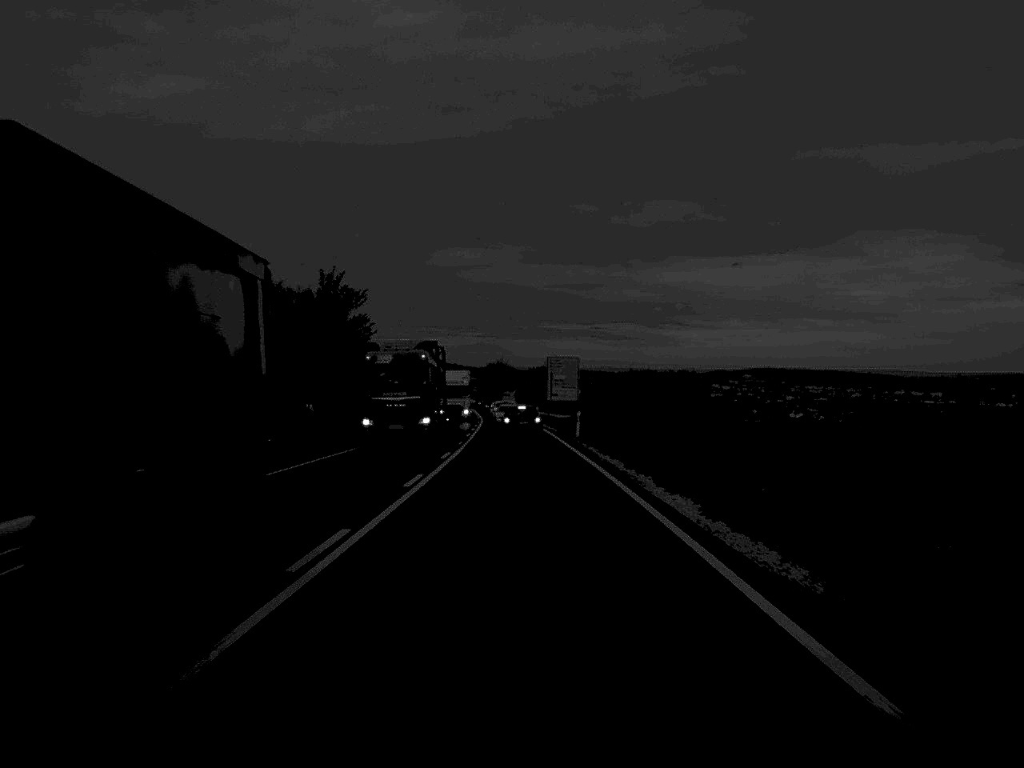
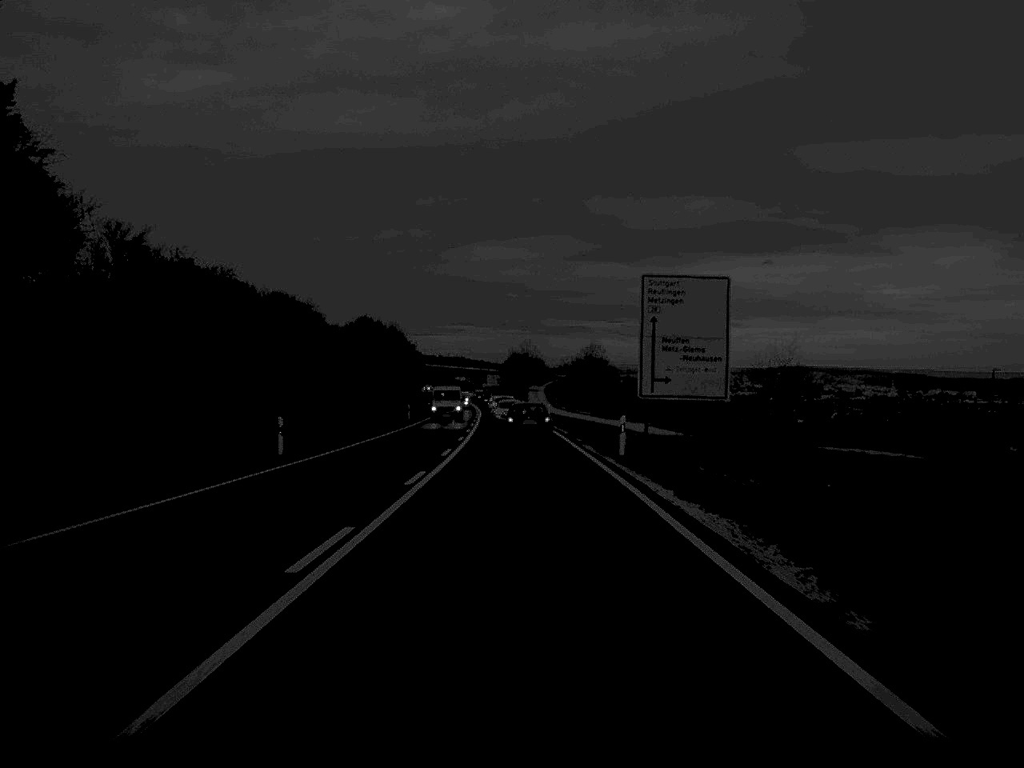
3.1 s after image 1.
(-0.8, +72.1) m; -1°
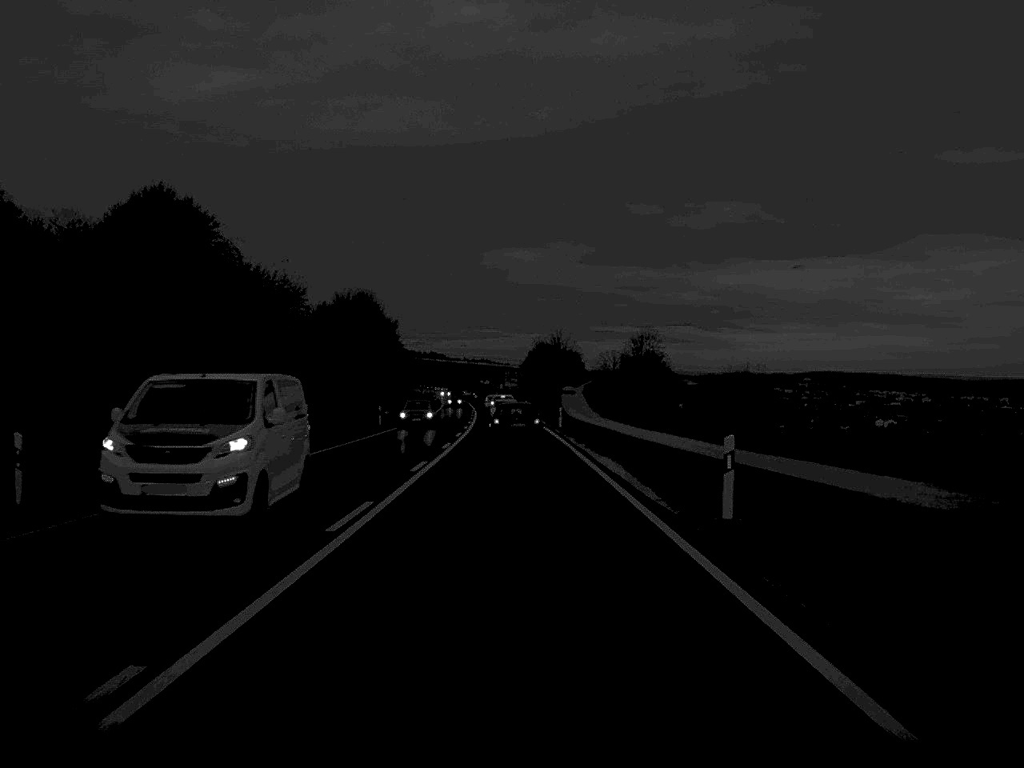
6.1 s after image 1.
(-0.6, +68.1) m; -1°
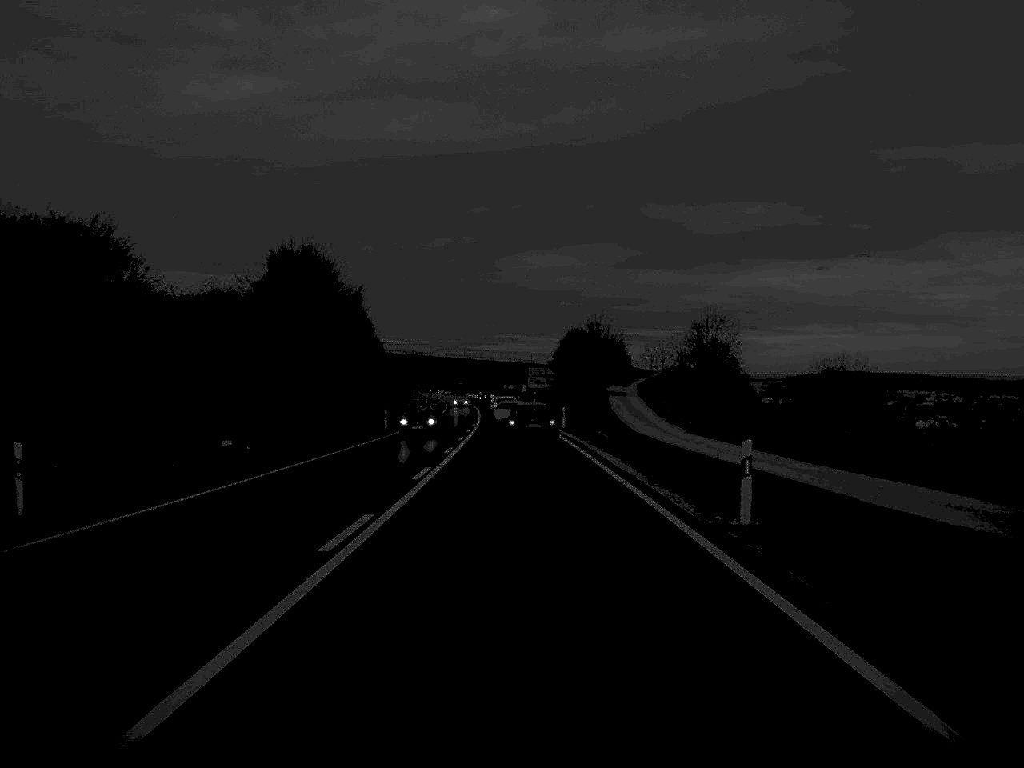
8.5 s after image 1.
(-0.6, +49.9) m; -1°
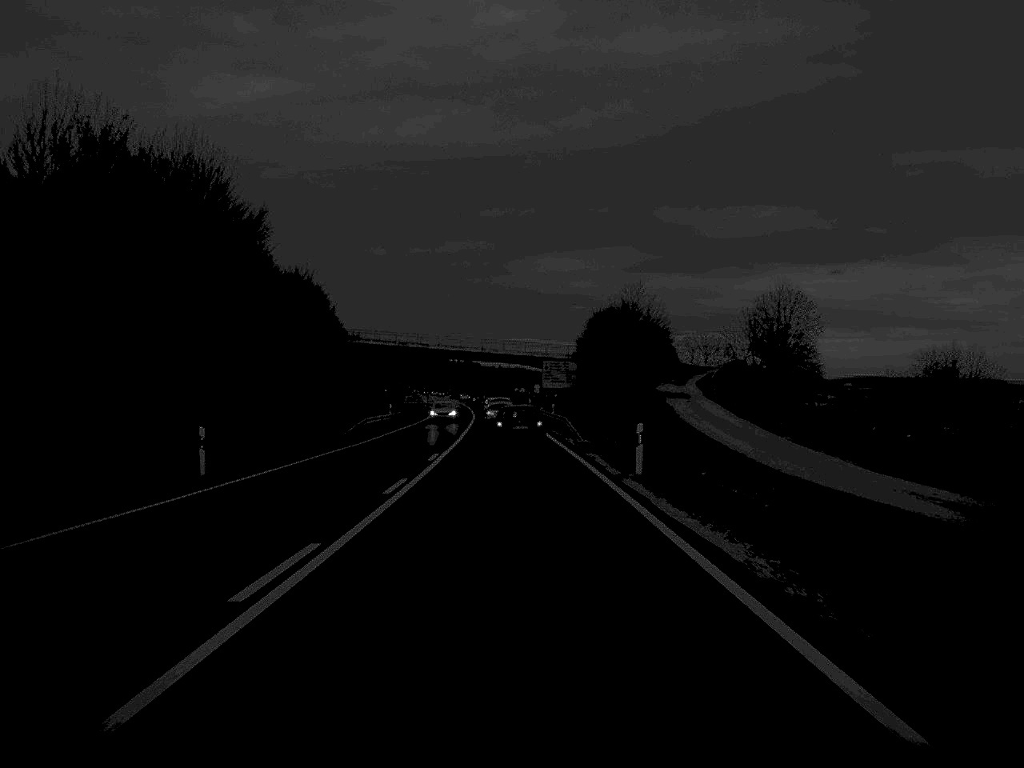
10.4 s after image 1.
(-0.1, +39.2) m; -1°
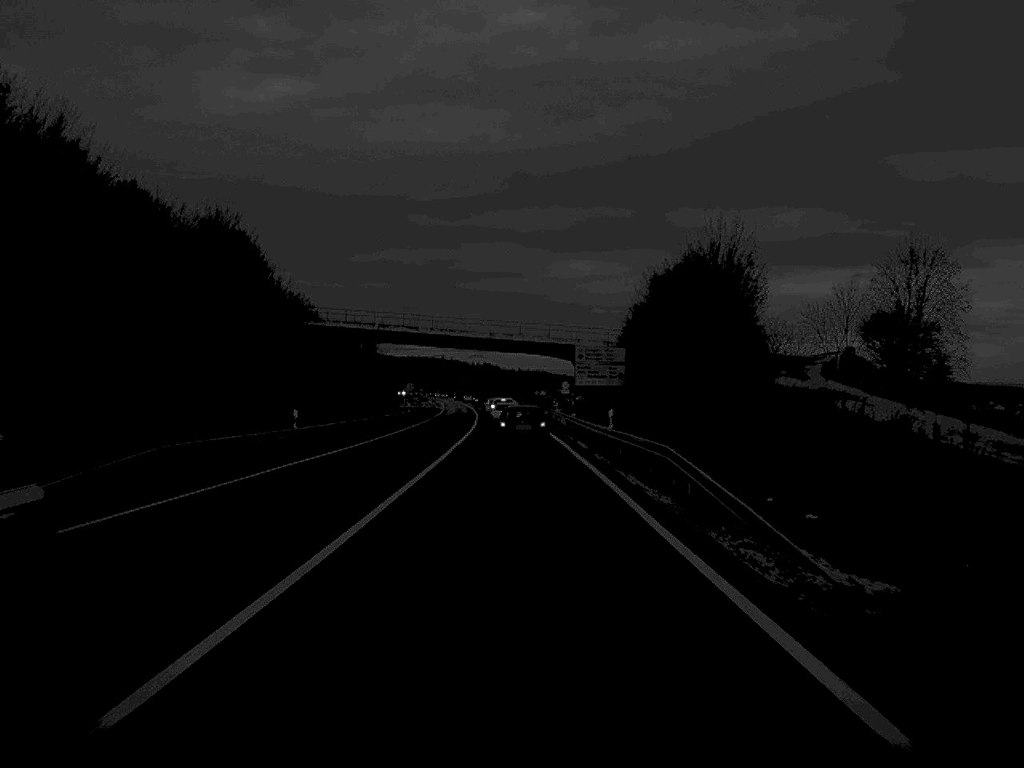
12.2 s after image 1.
(-0.3, +36.9) m; -1°
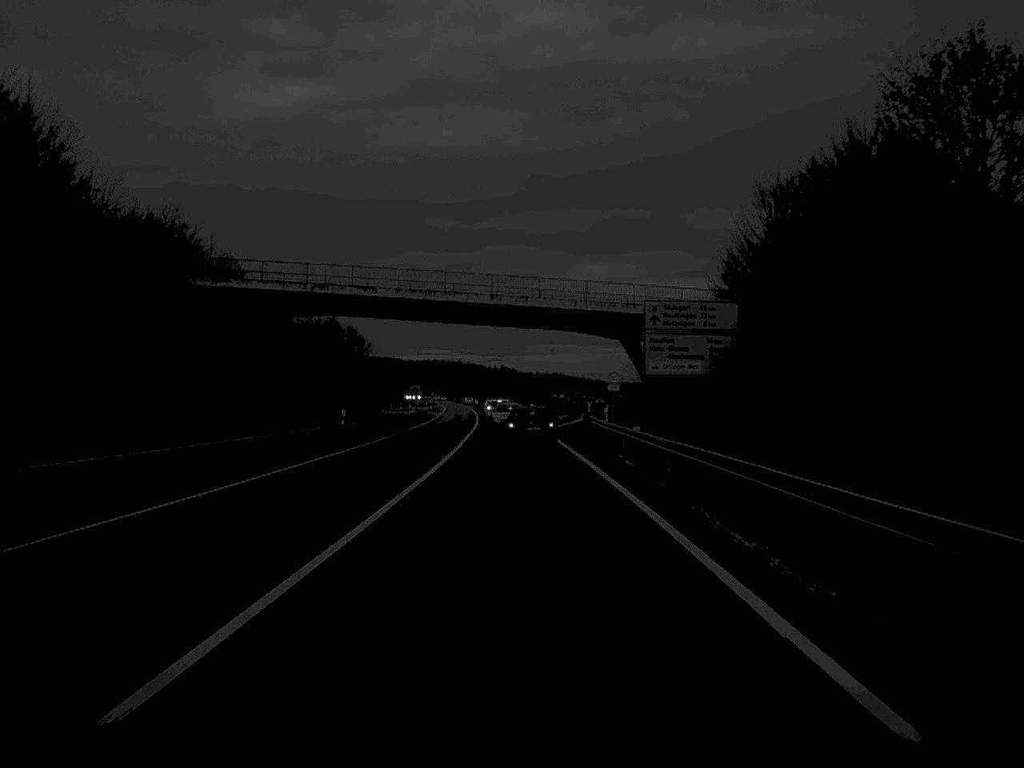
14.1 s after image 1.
(-0.3, +39.4) m; -1°
